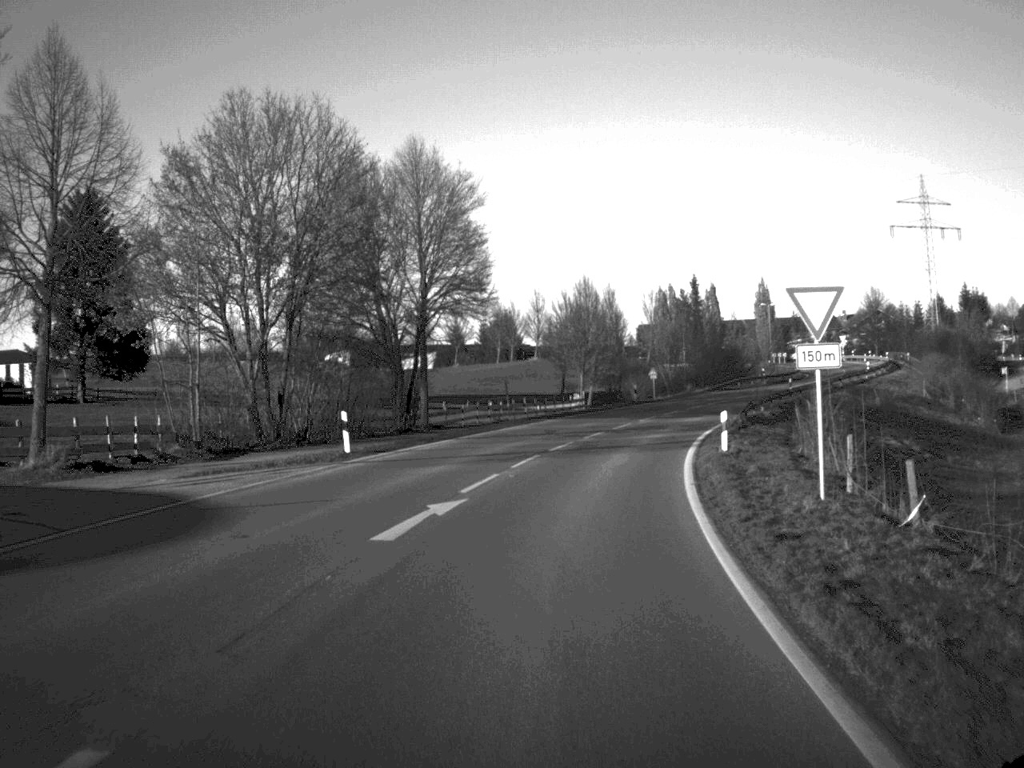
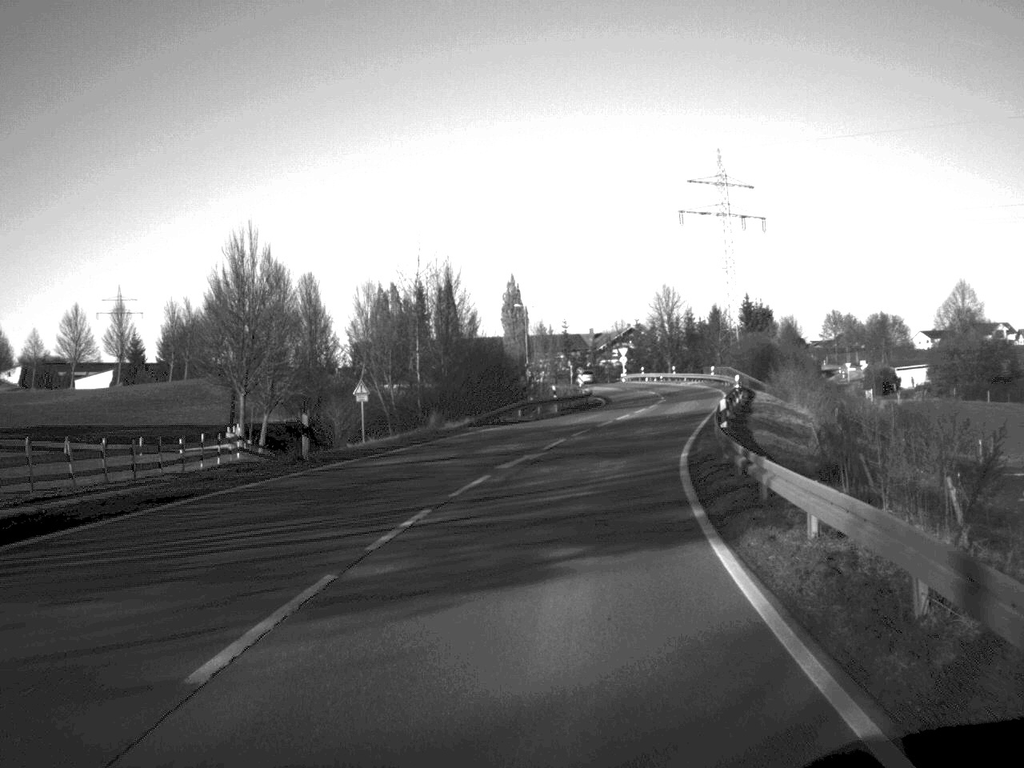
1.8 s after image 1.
(+4.5, +41.6) m; +12°
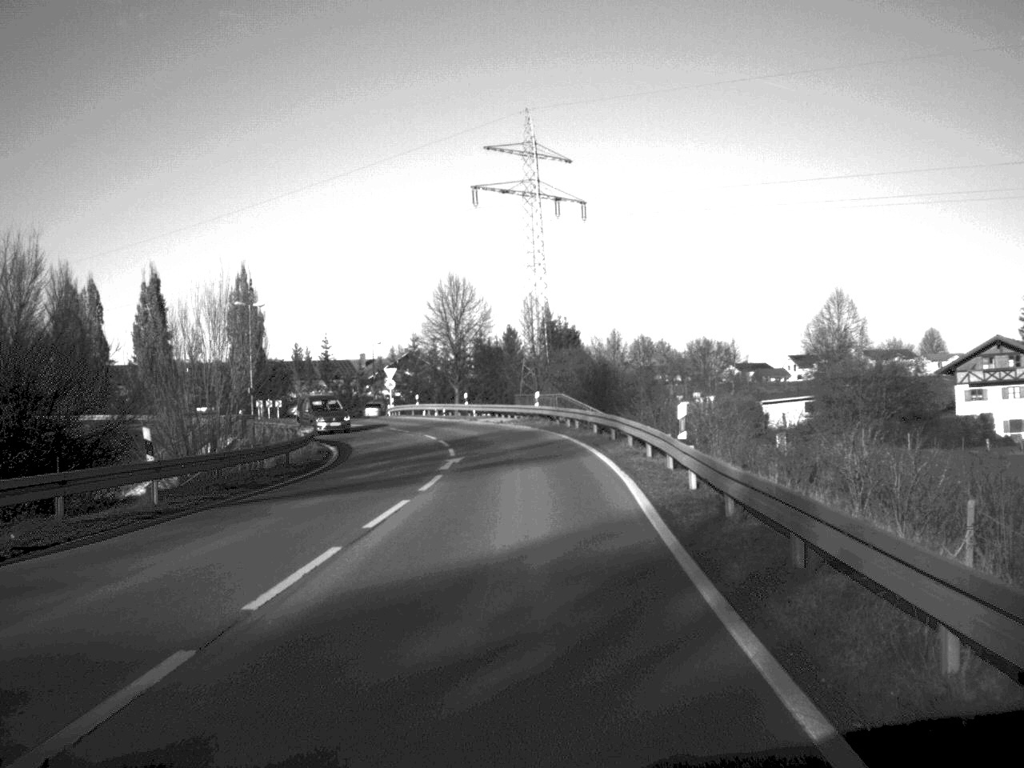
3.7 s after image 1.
(+3.6, +37.8) m; +10°
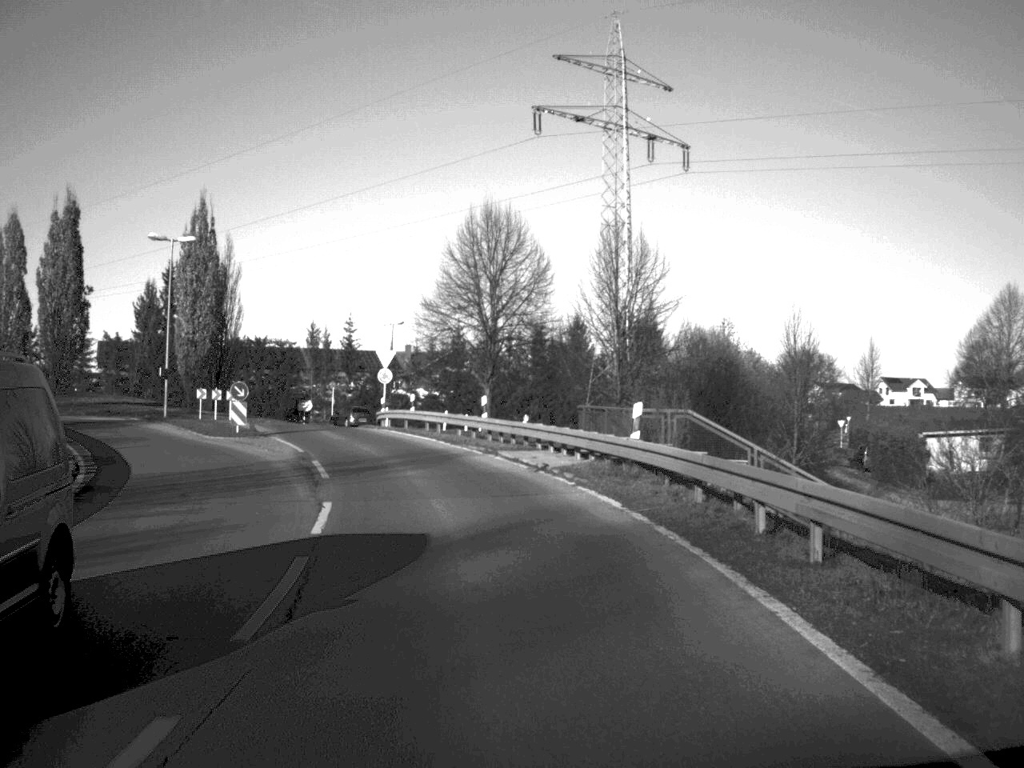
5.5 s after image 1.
(-0.2, +31.3) m; -3°
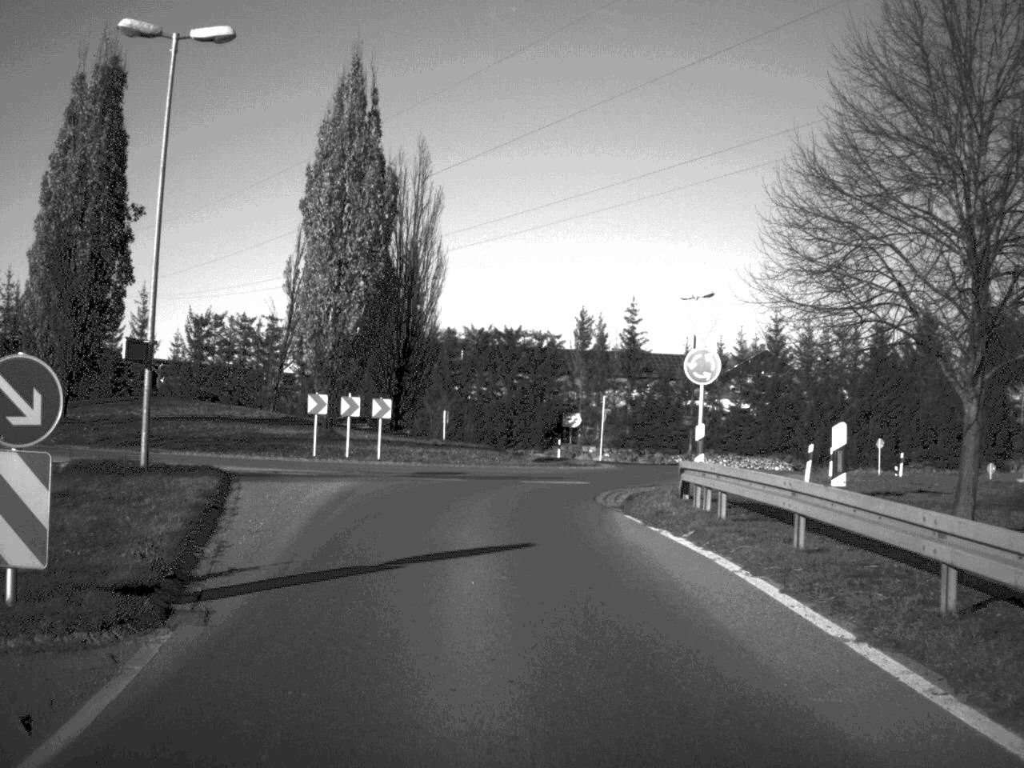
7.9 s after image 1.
(-4.0, +33.8) m; -13°
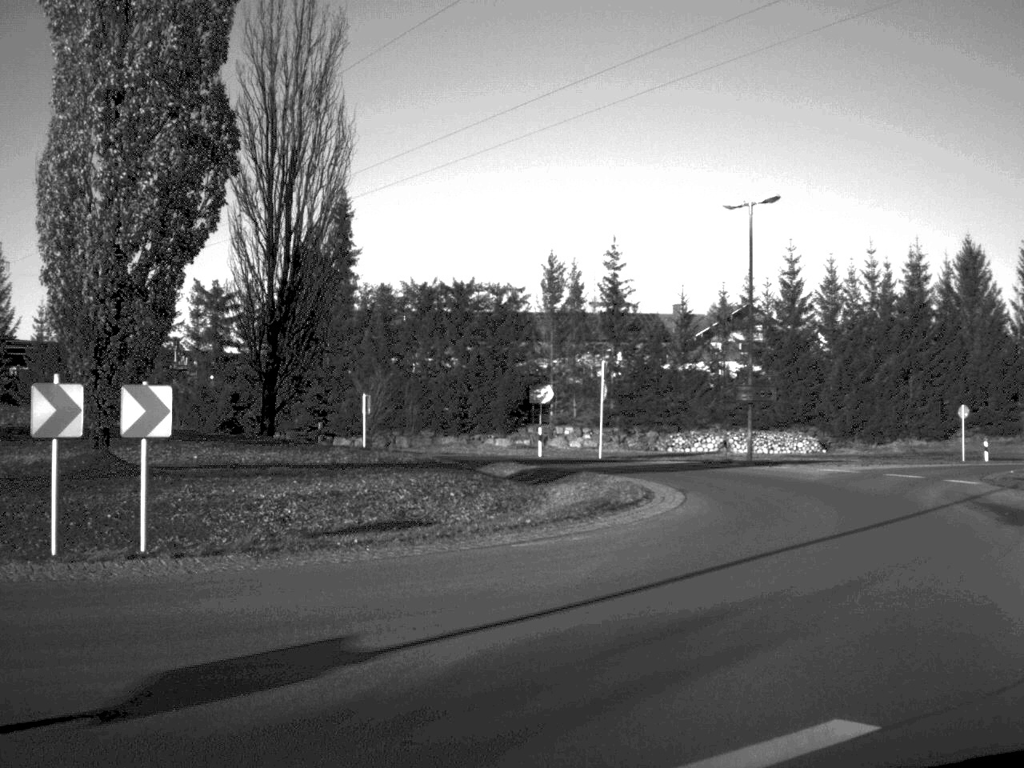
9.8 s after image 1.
(-0.5, +20.1) m; +3°
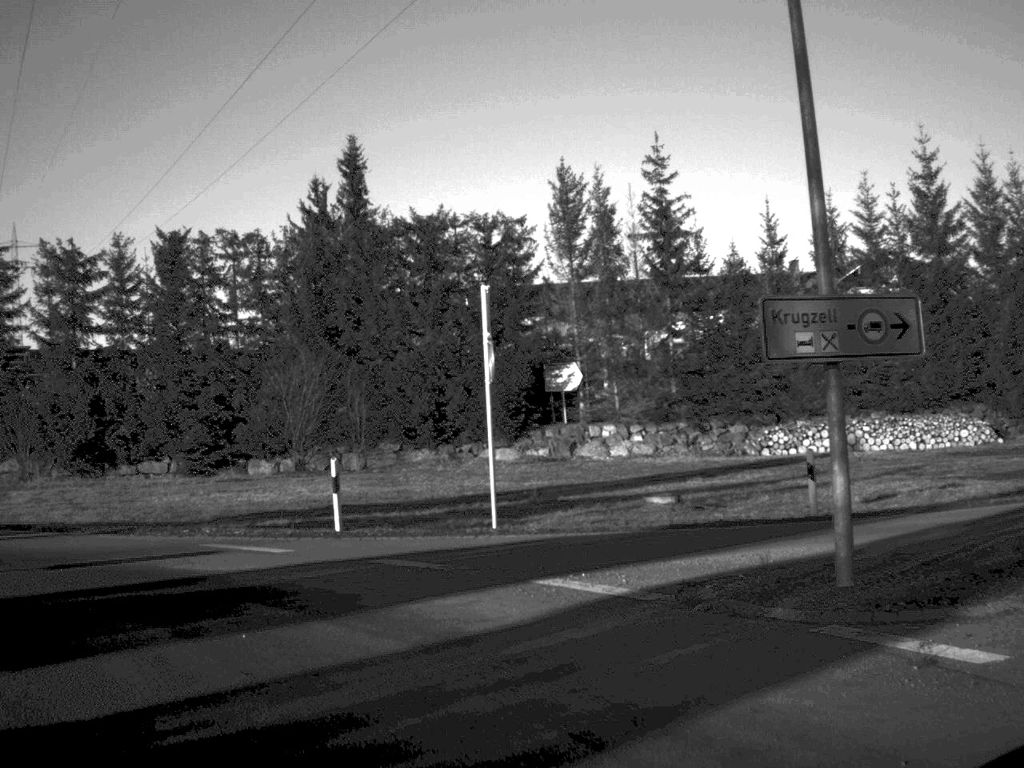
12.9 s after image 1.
(+5.1, +27.1) m; -8°
